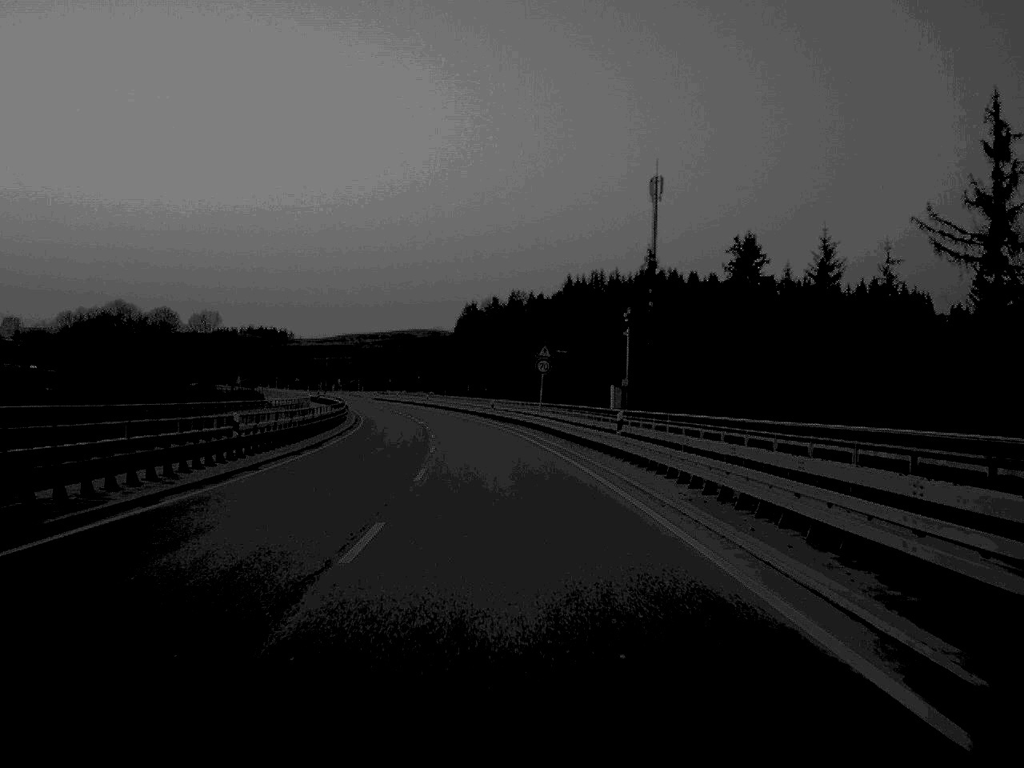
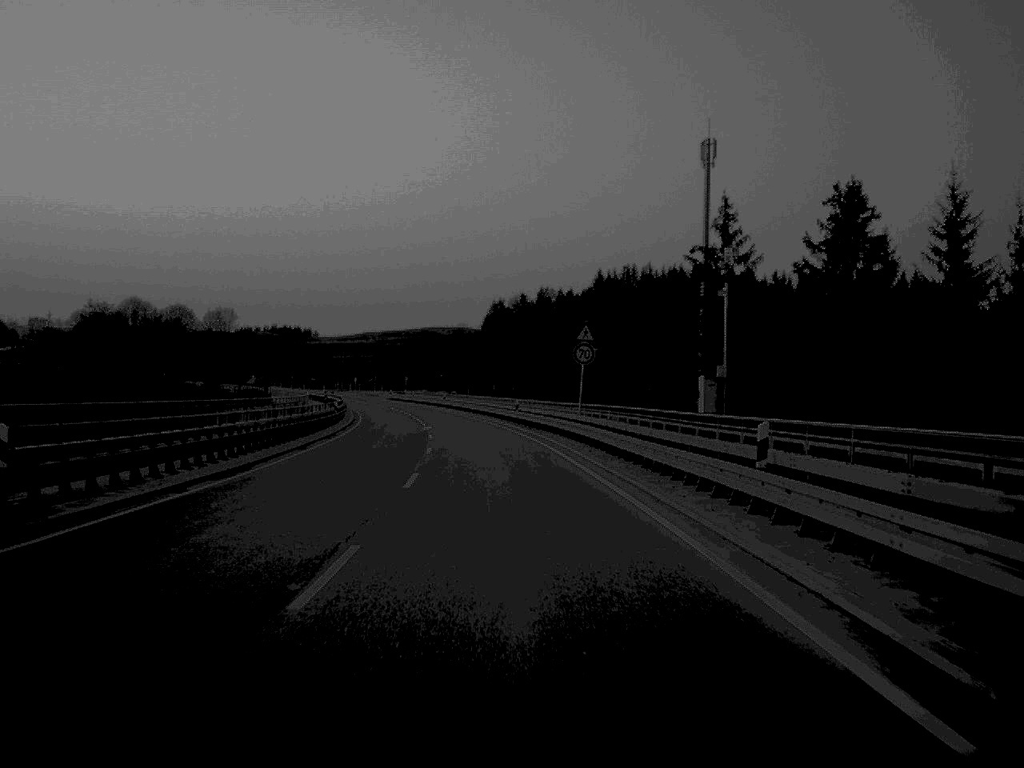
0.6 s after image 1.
(-0.2, +15.6) m; -1°
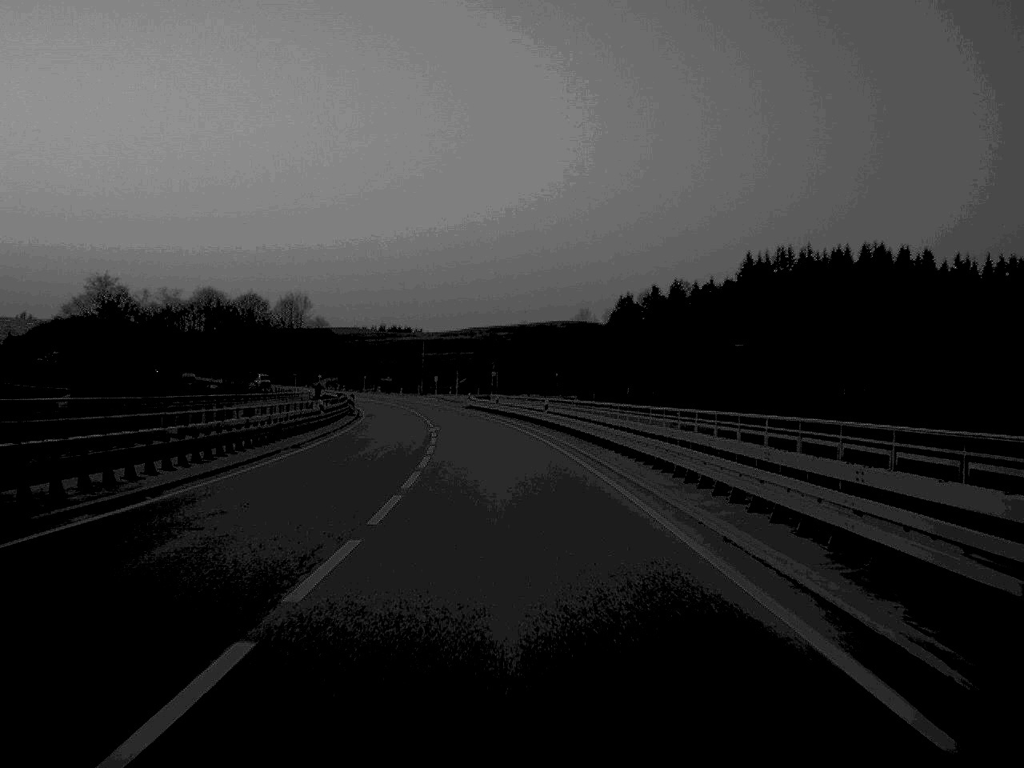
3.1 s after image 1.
(-2.9, +62.0) m; -5°
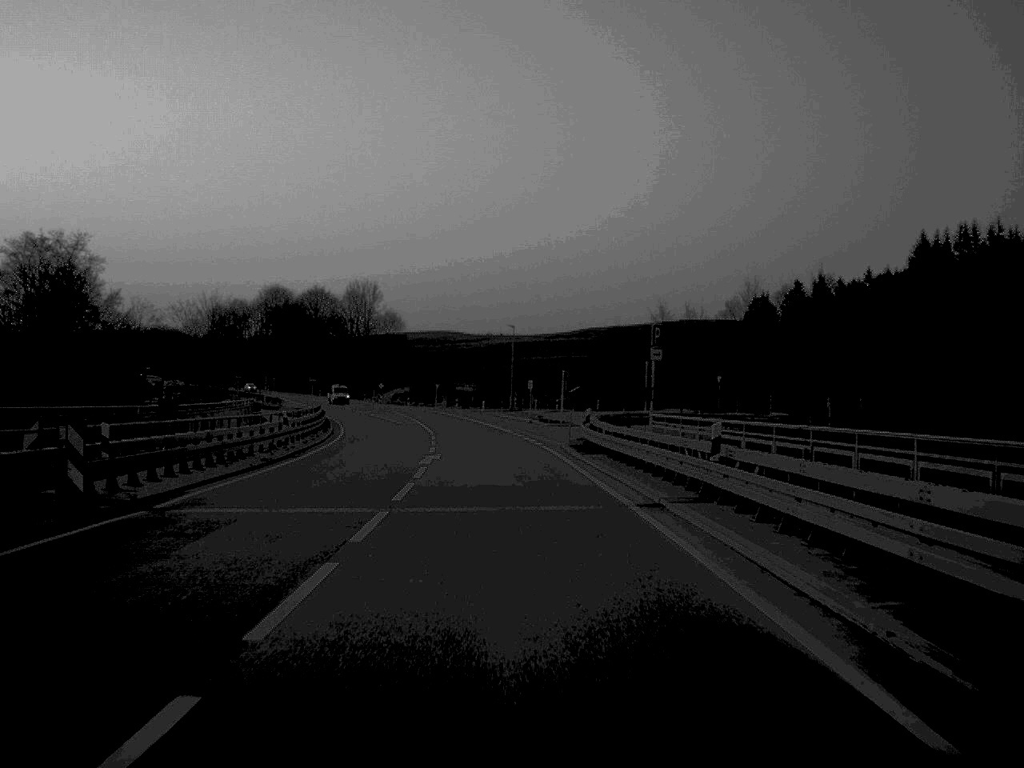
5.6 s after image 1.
(-2.7, +61.3) m; -5°
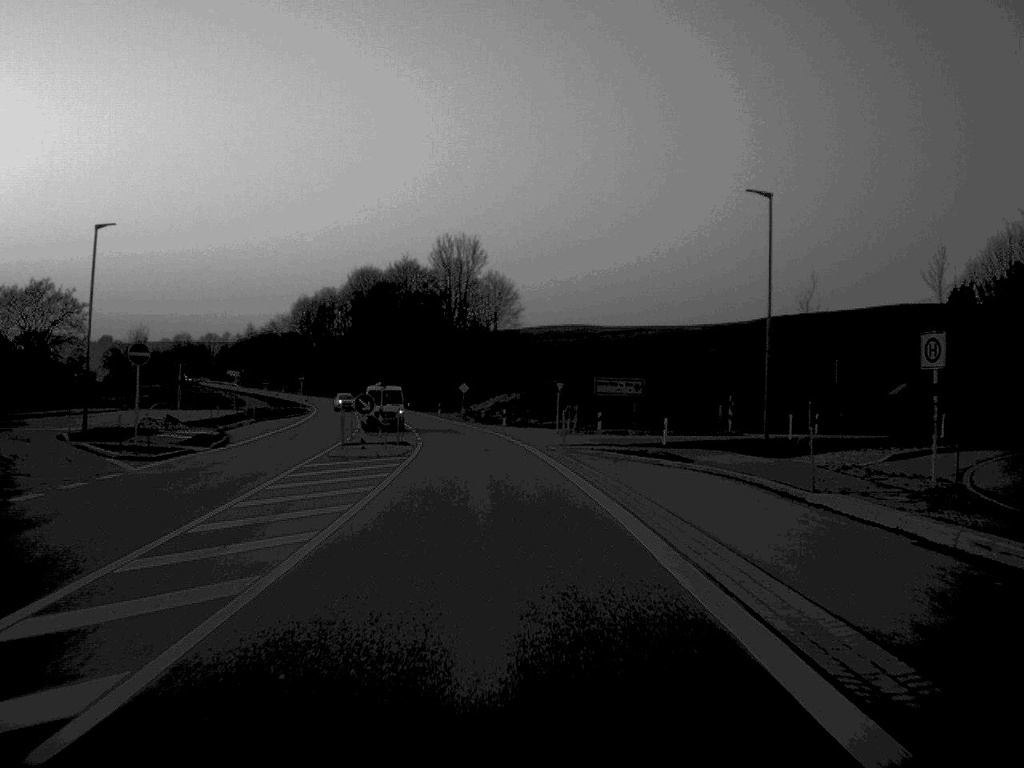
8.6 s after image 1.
(-3.9, +75.4) m; -6°
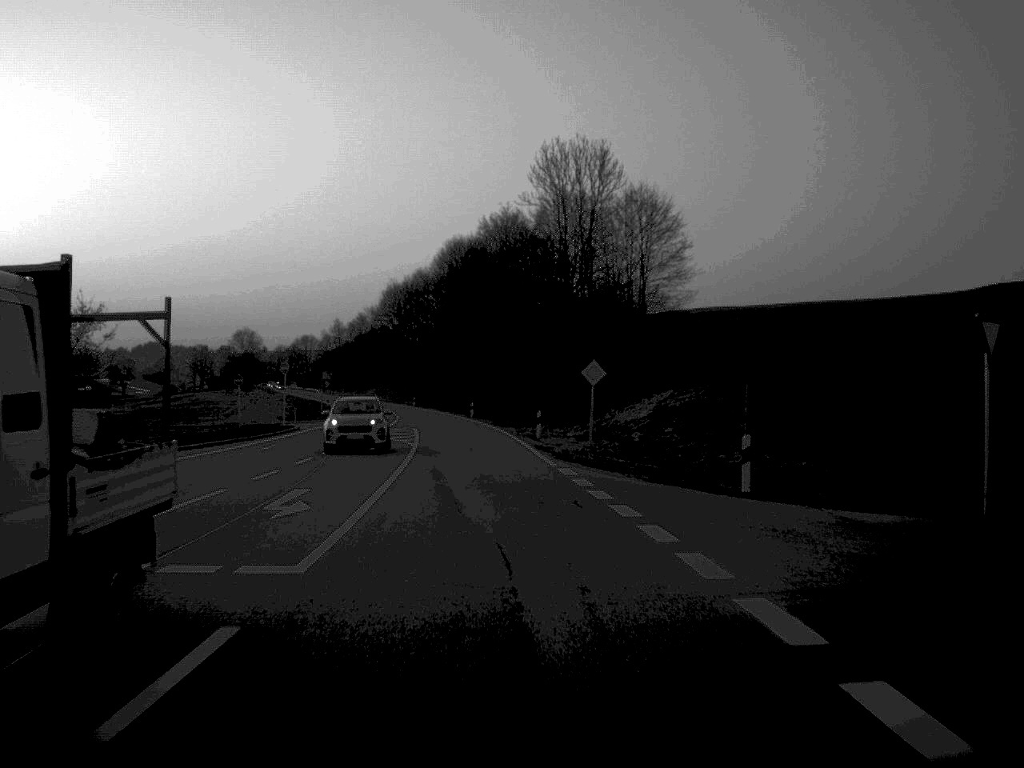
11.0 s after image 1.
(-2.8, +57.3) m; -5°
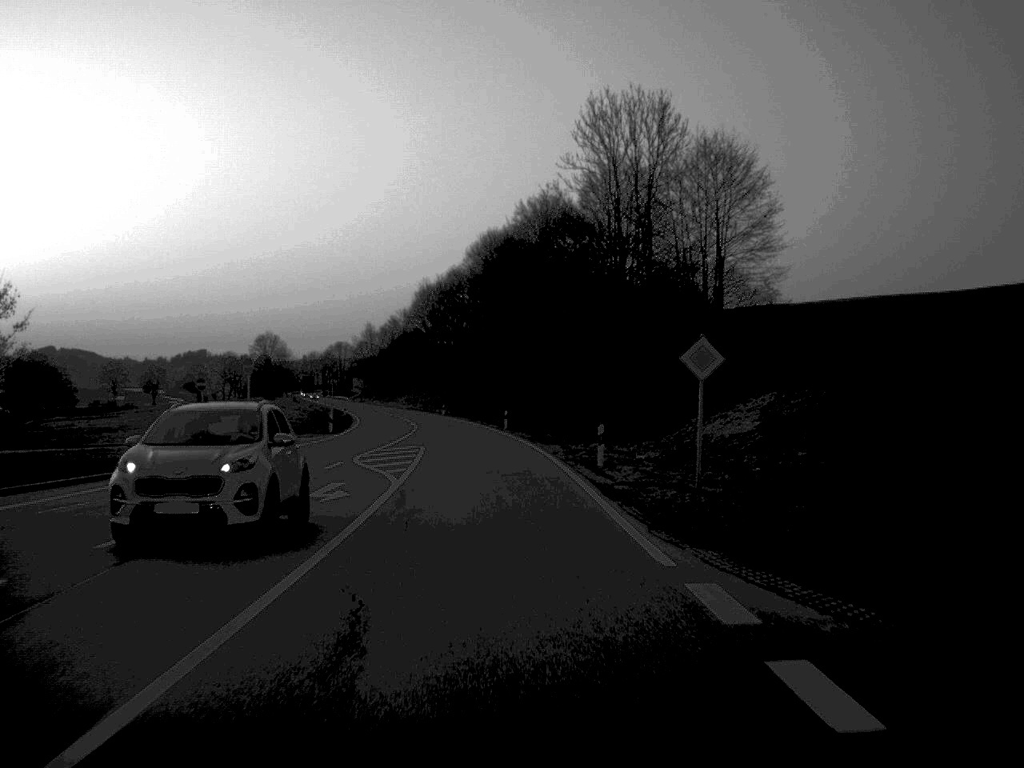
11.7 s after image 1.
(-0.3, +17.0) m; -2°
